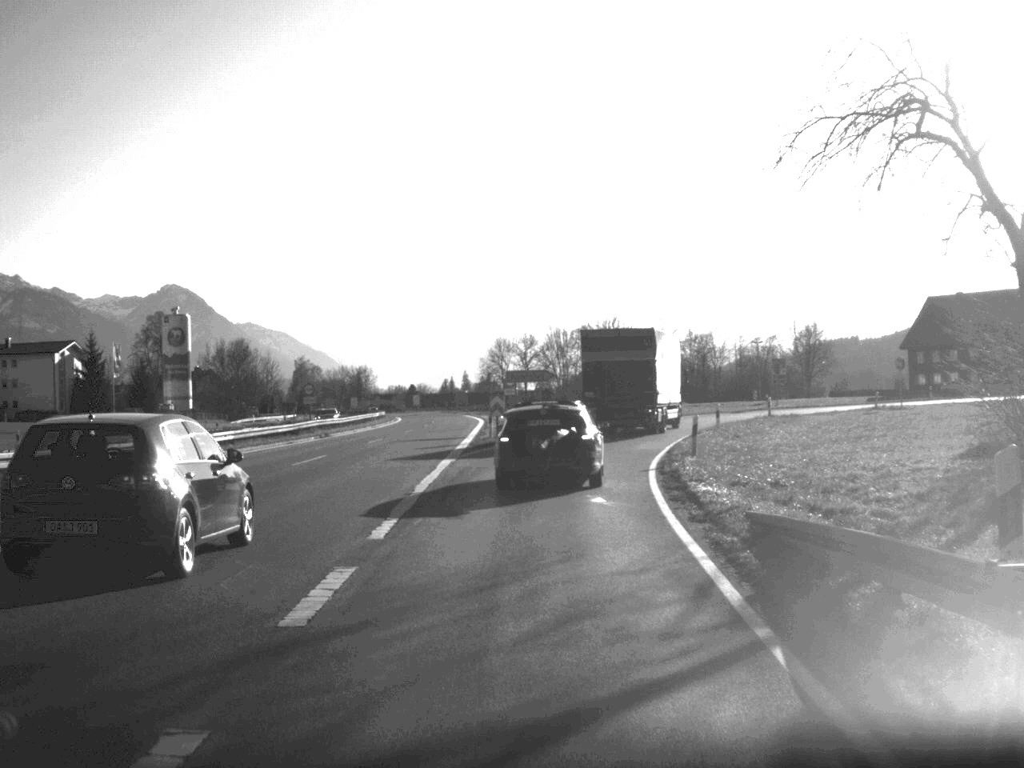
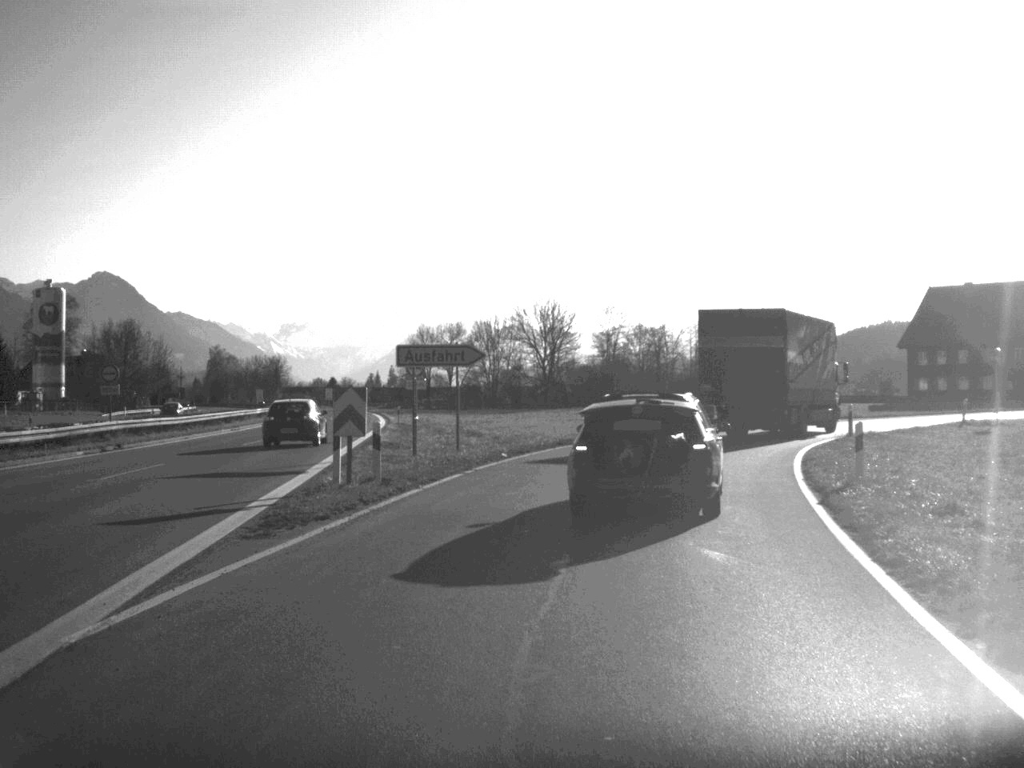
(+0.5, +25.7) m; +3°
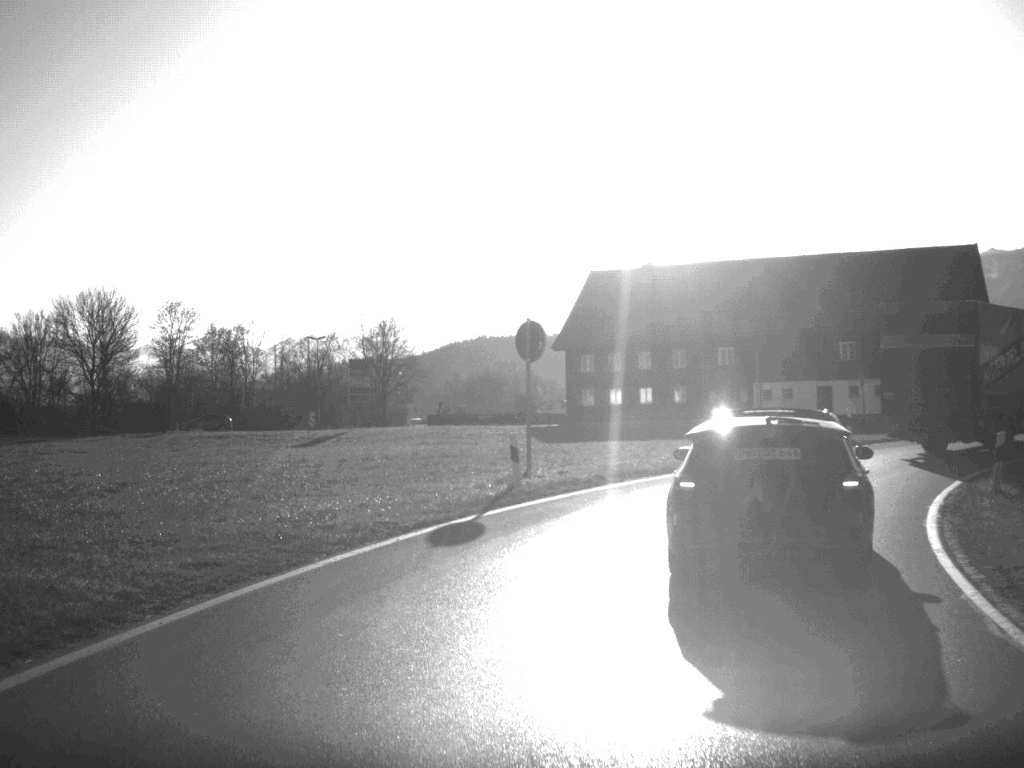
(+4.7, +33.5) m; +18°
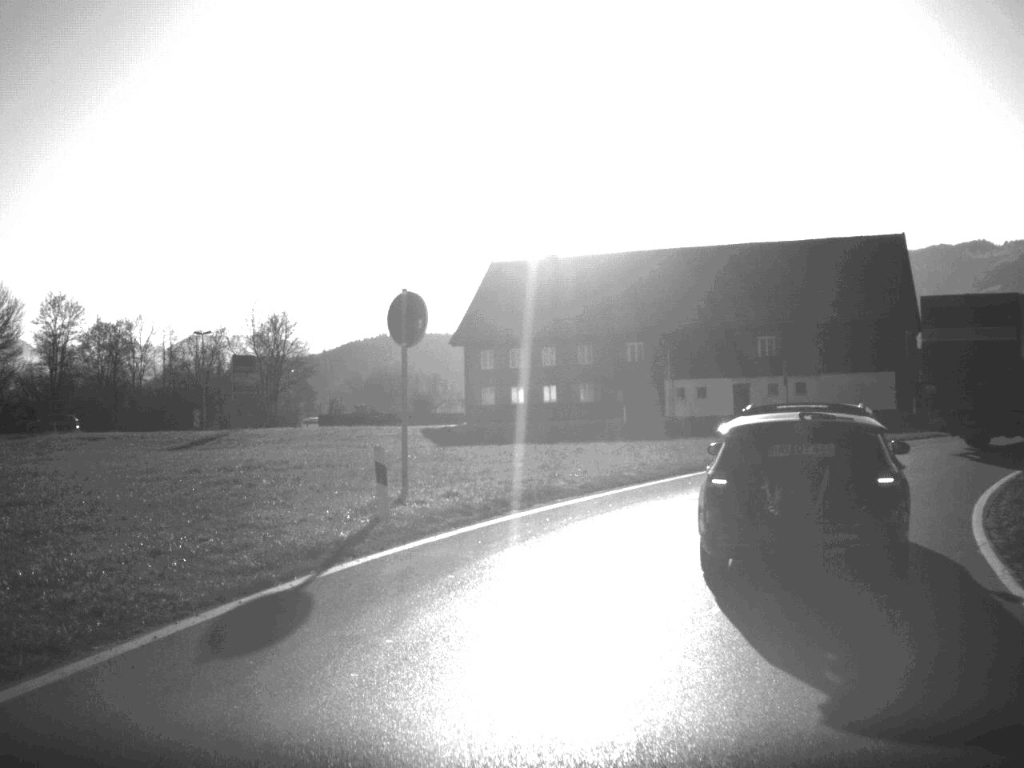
(+0.2, +5.8) m; +4°
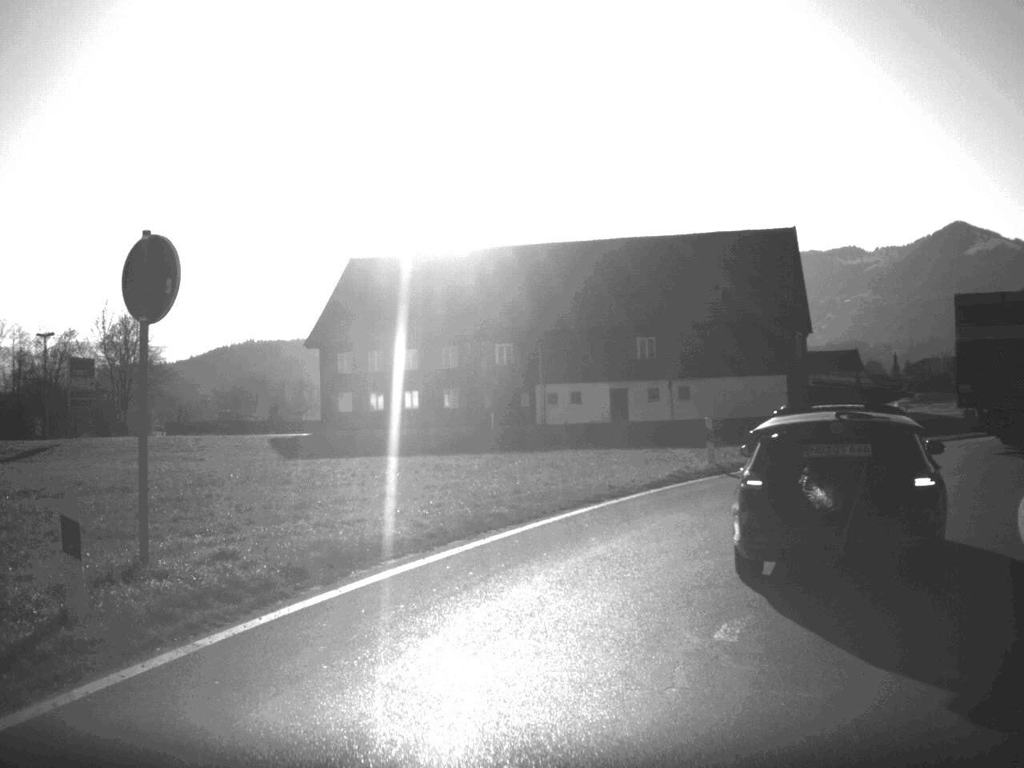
(+0.3, +6.4) m; +6°
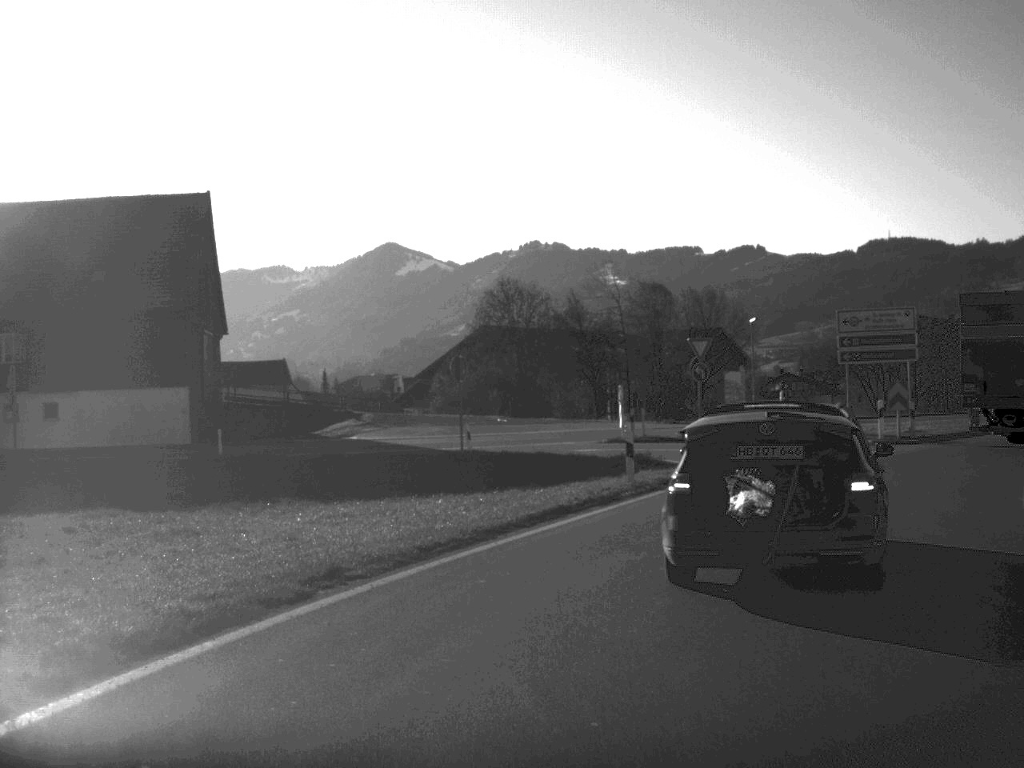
(+4.4, +19.9) m; +26°
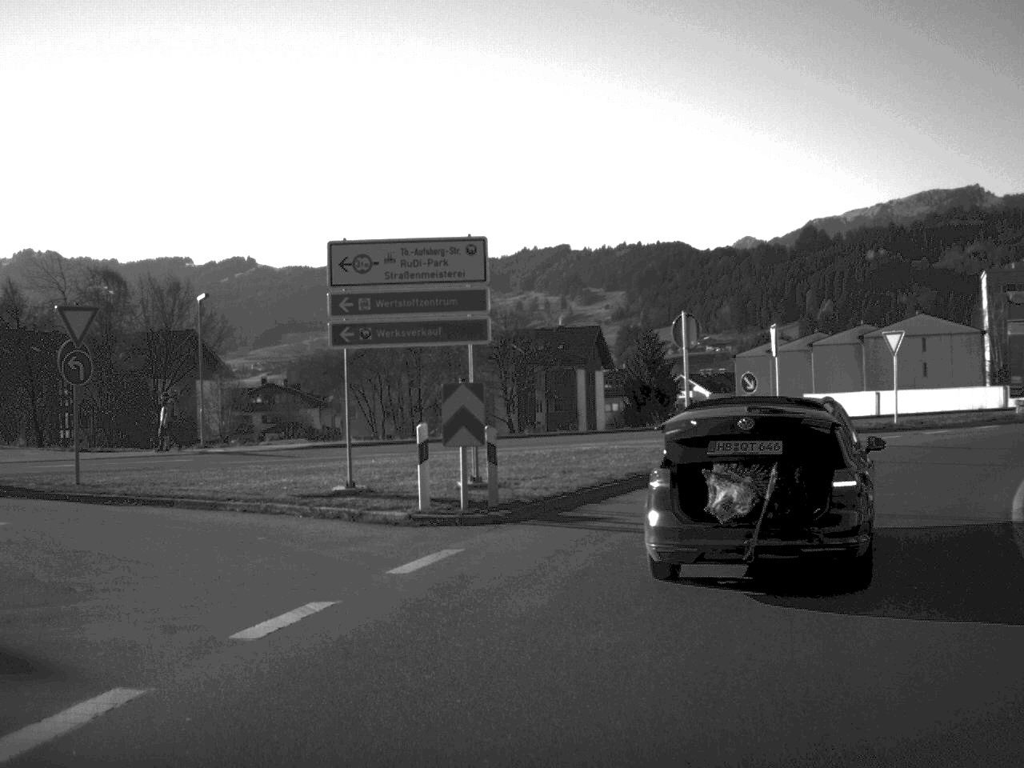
(+3.8, +18.1) m; +23°
